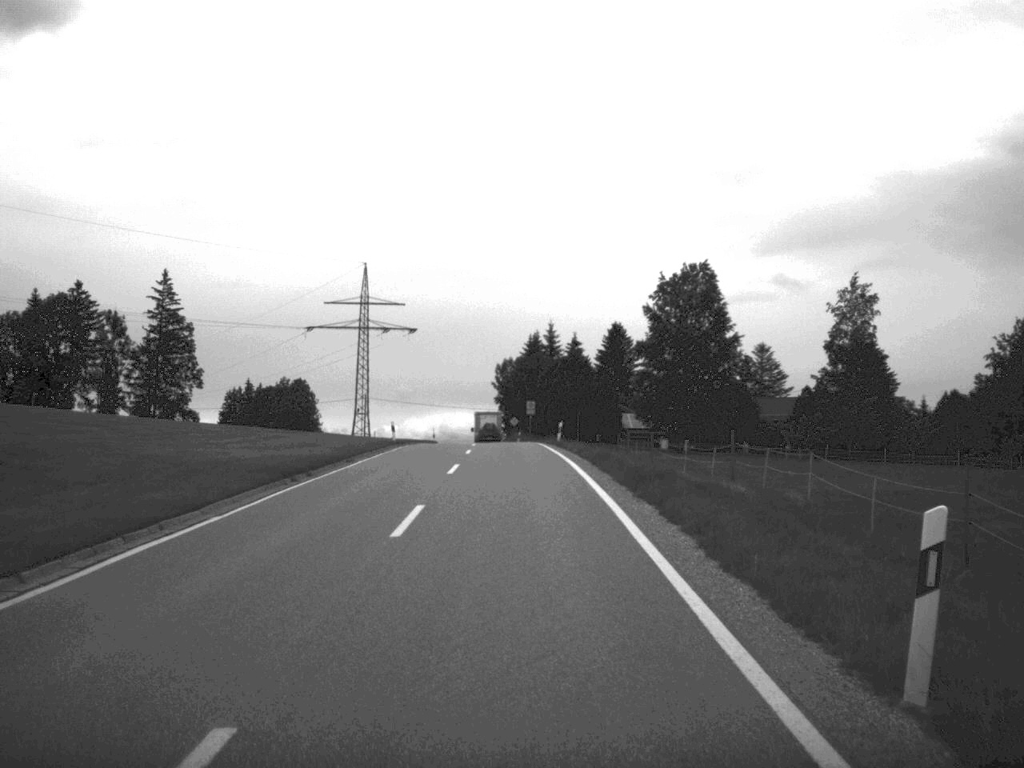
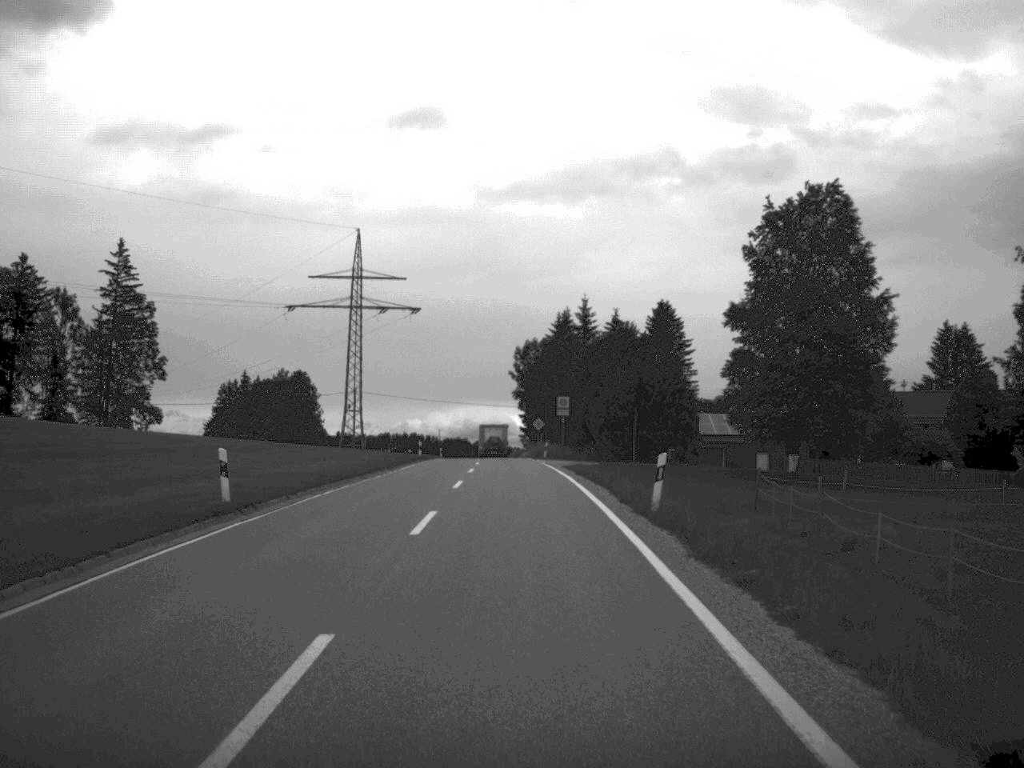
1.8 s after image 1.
(-0.3, +32.9) m; -1°
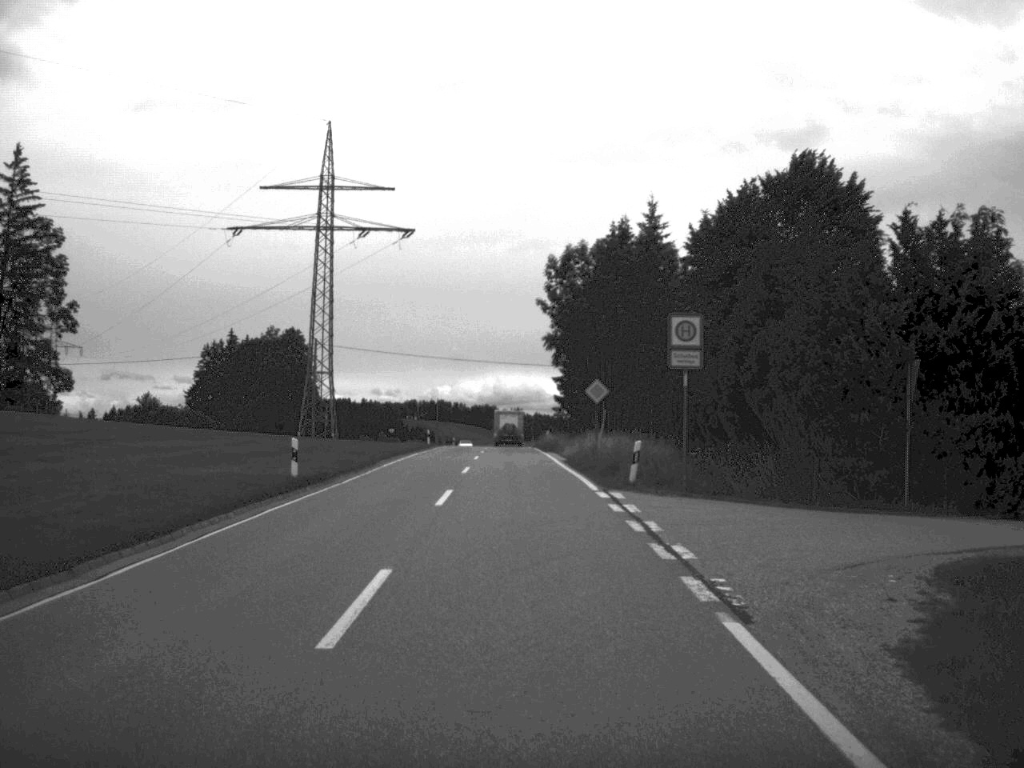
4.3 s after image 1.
(-0.5, +43.7) m; -2°
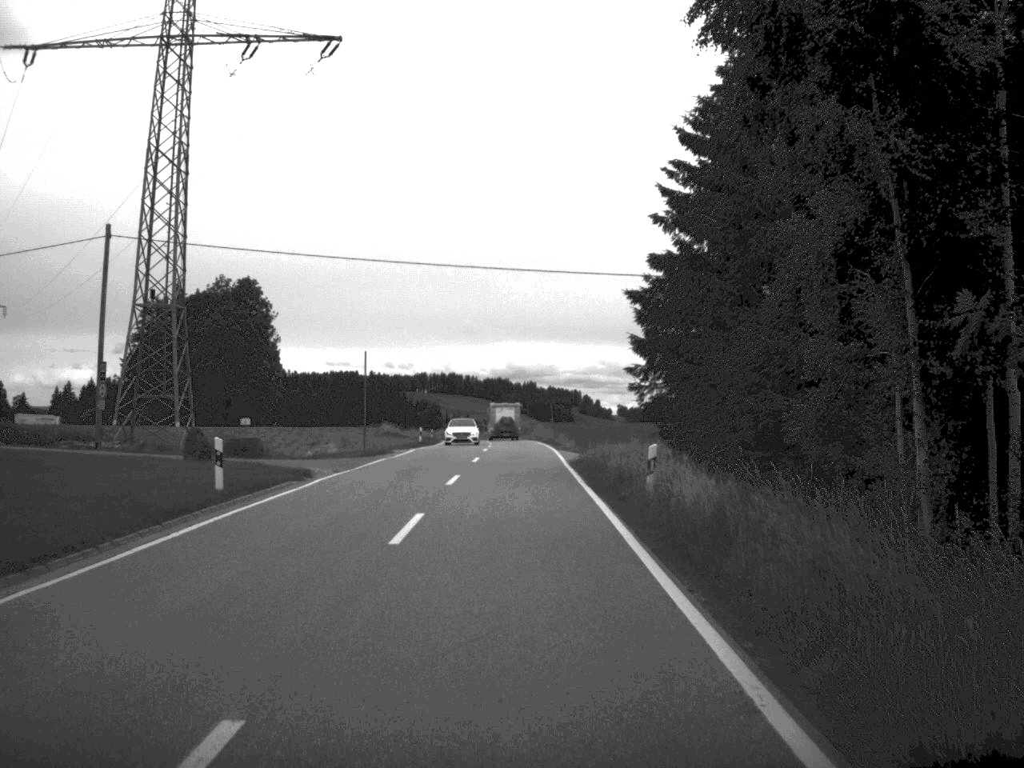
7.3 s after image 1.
(-0.5, +52.7) m; -1°
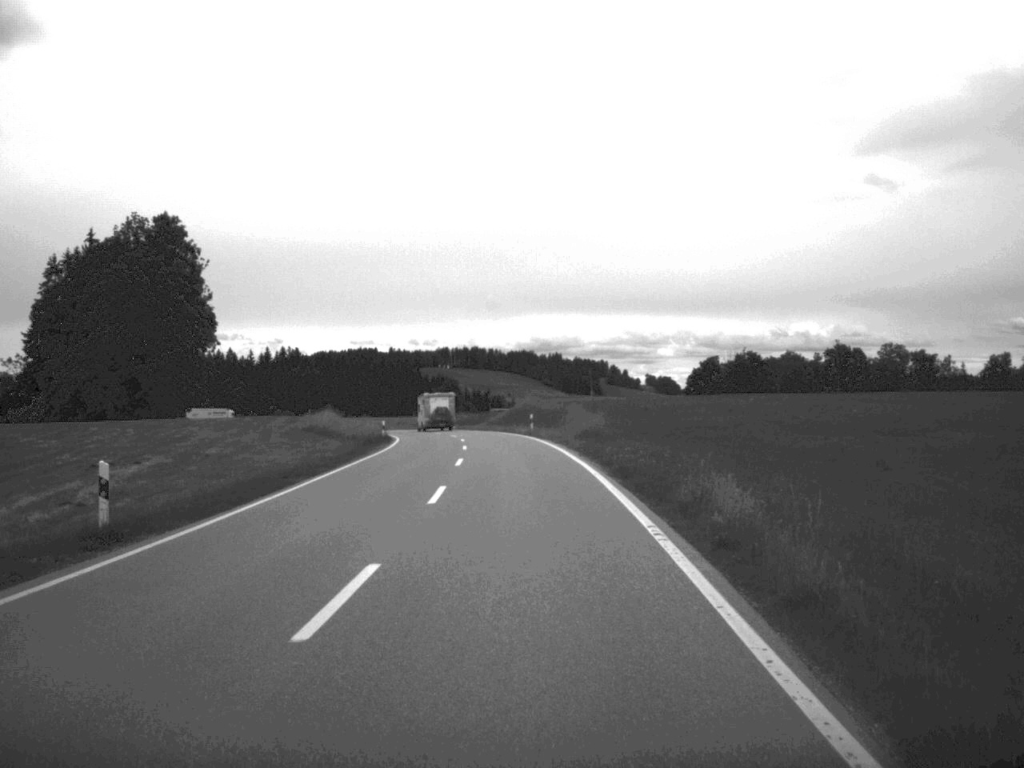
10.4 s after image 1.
(-0.2, +53.3) m; -1°
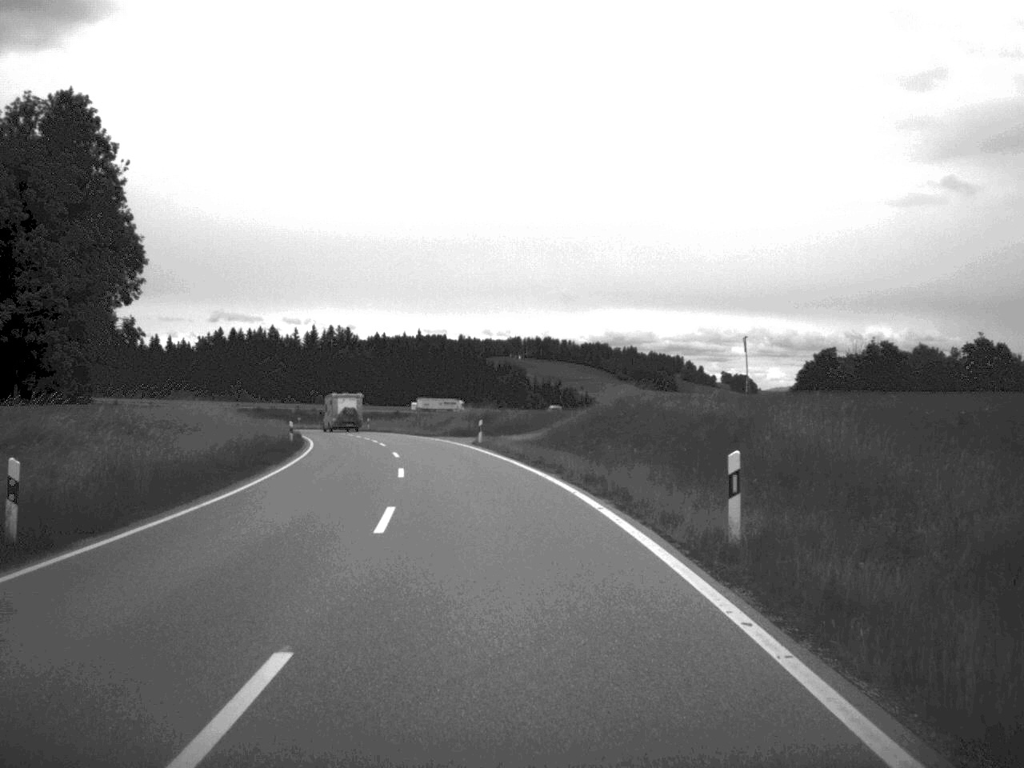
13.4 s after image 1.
(-1.2, +51.9) m; -4°
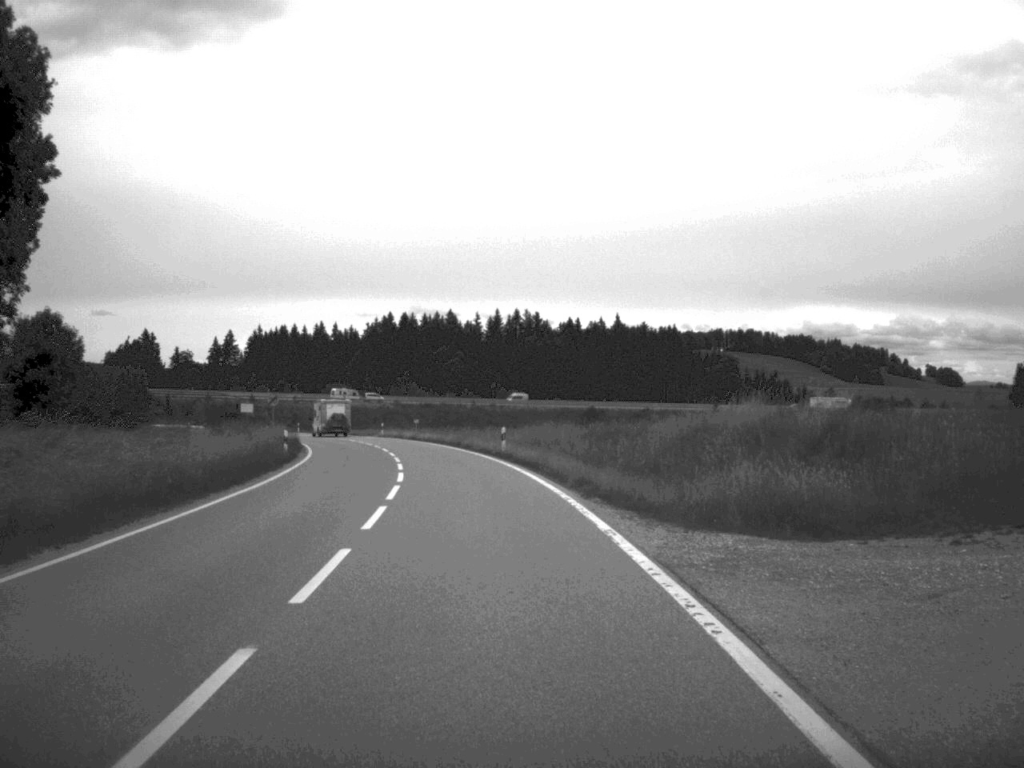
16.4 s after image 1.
(-4.2, +53.1) m; -9°
